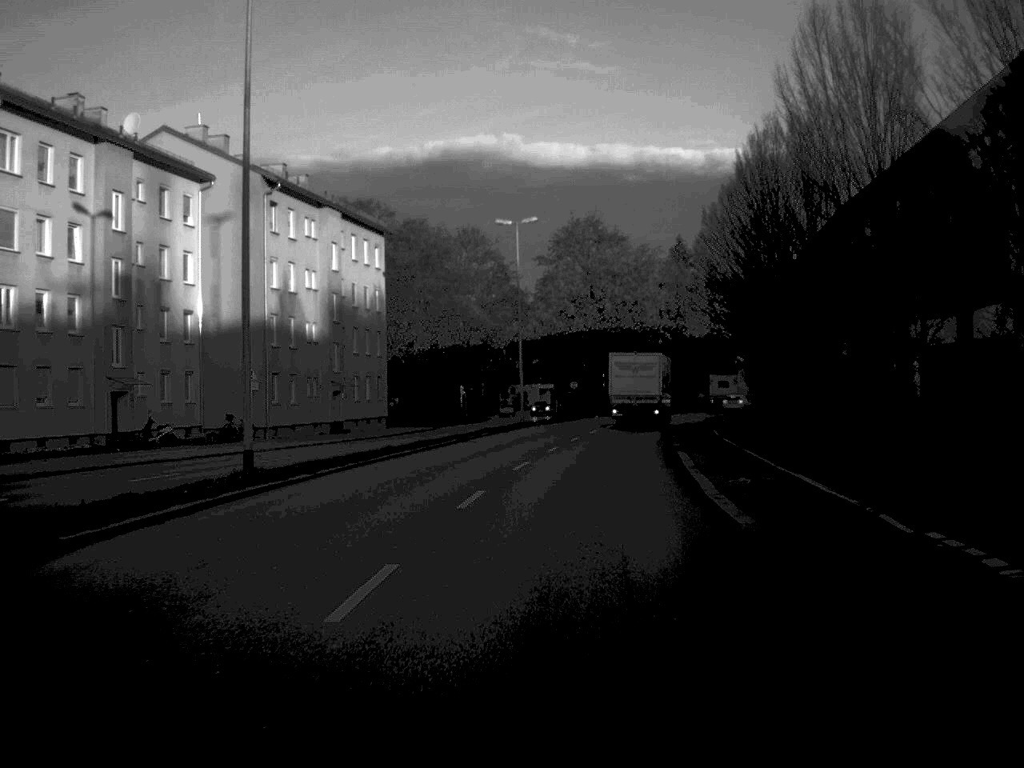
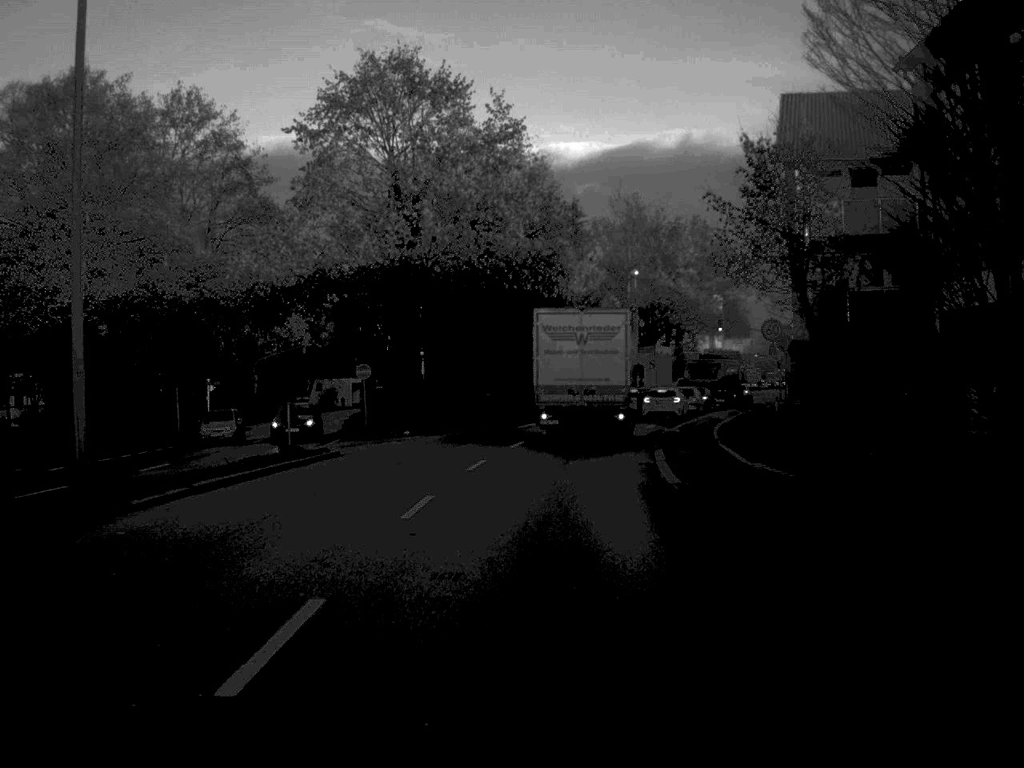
(+3.1, +46.5) m; +7°
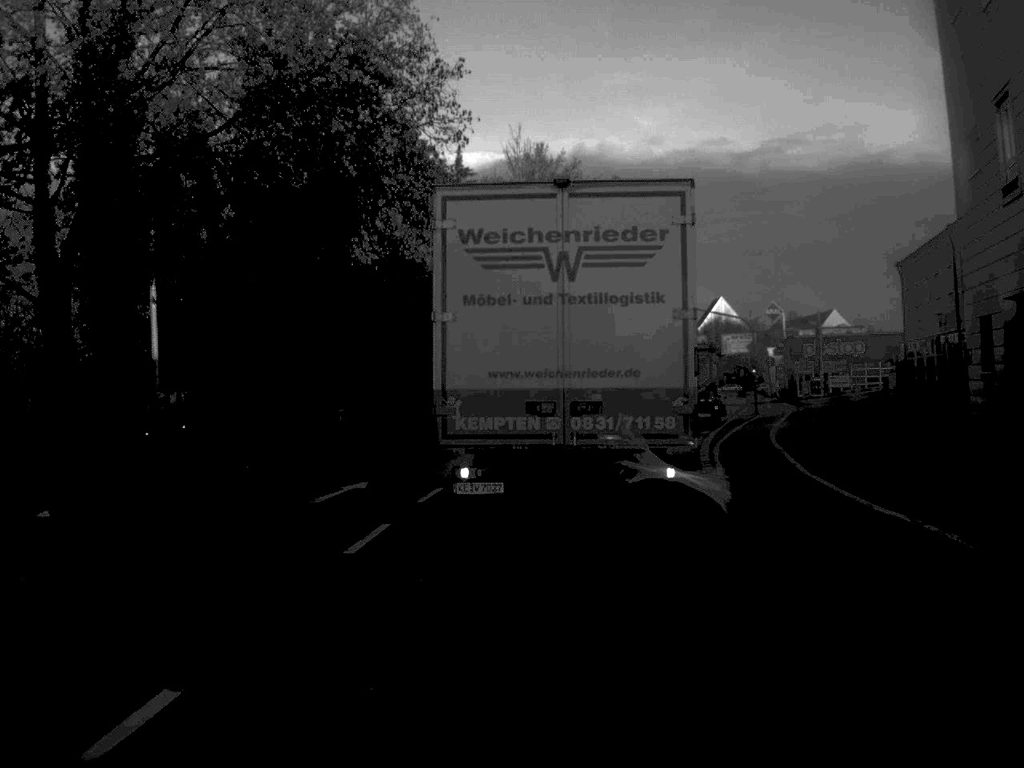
(+1.0, +29.2) m; +5°
